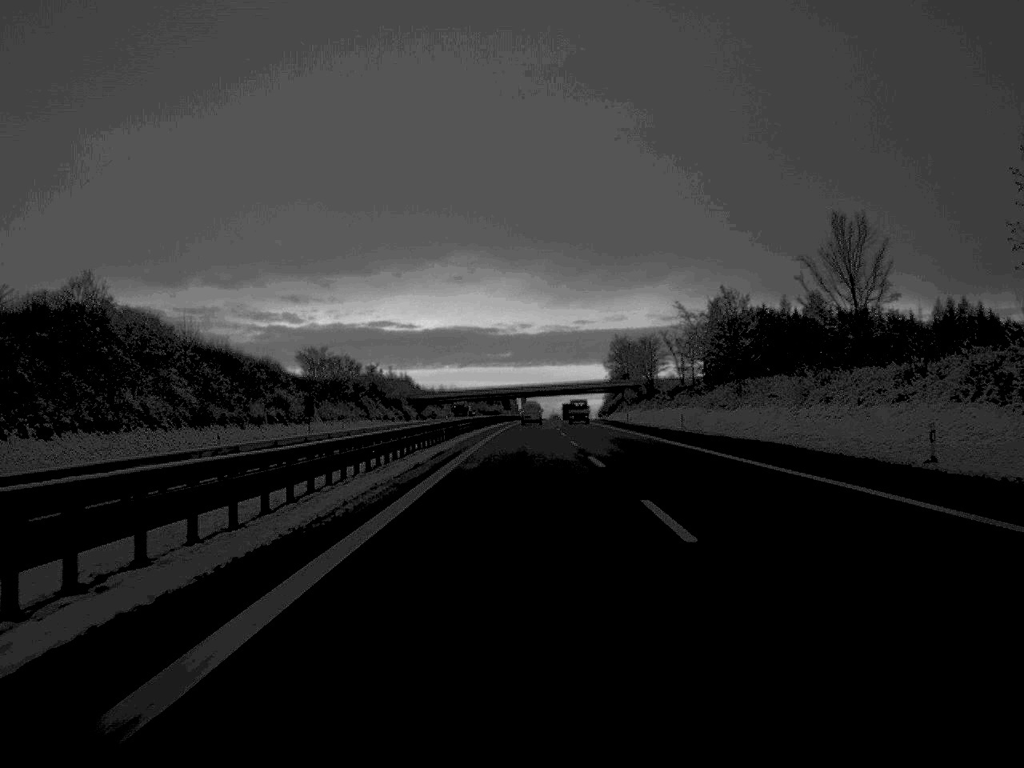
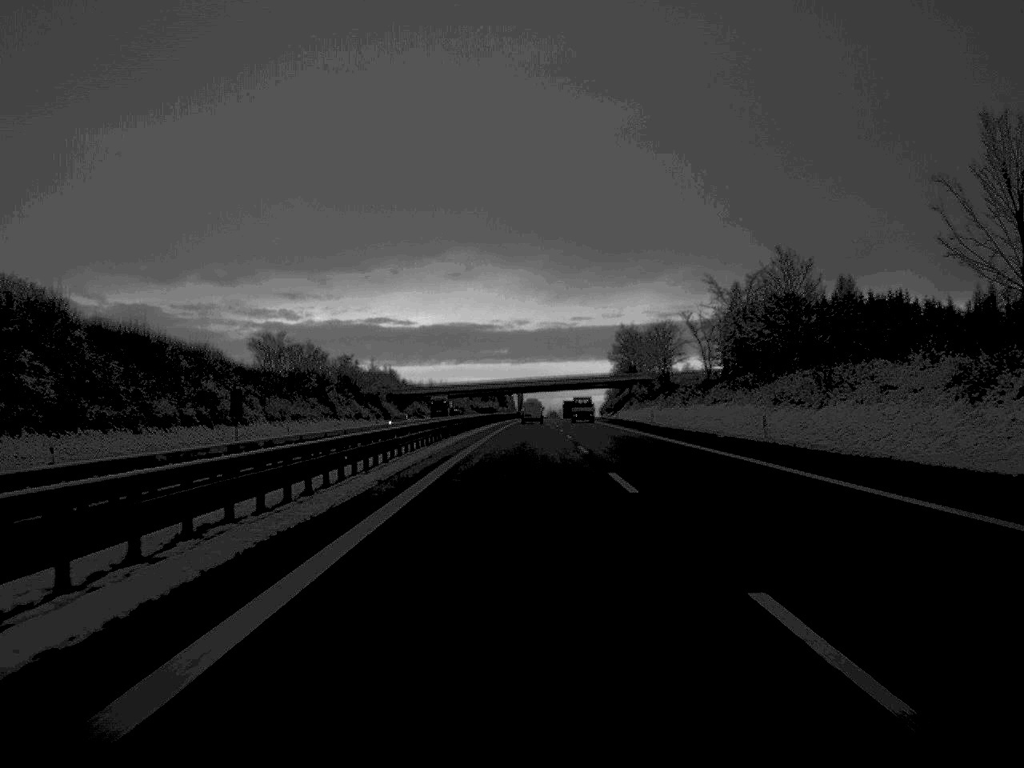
(0.0, +28.0) m; 0°
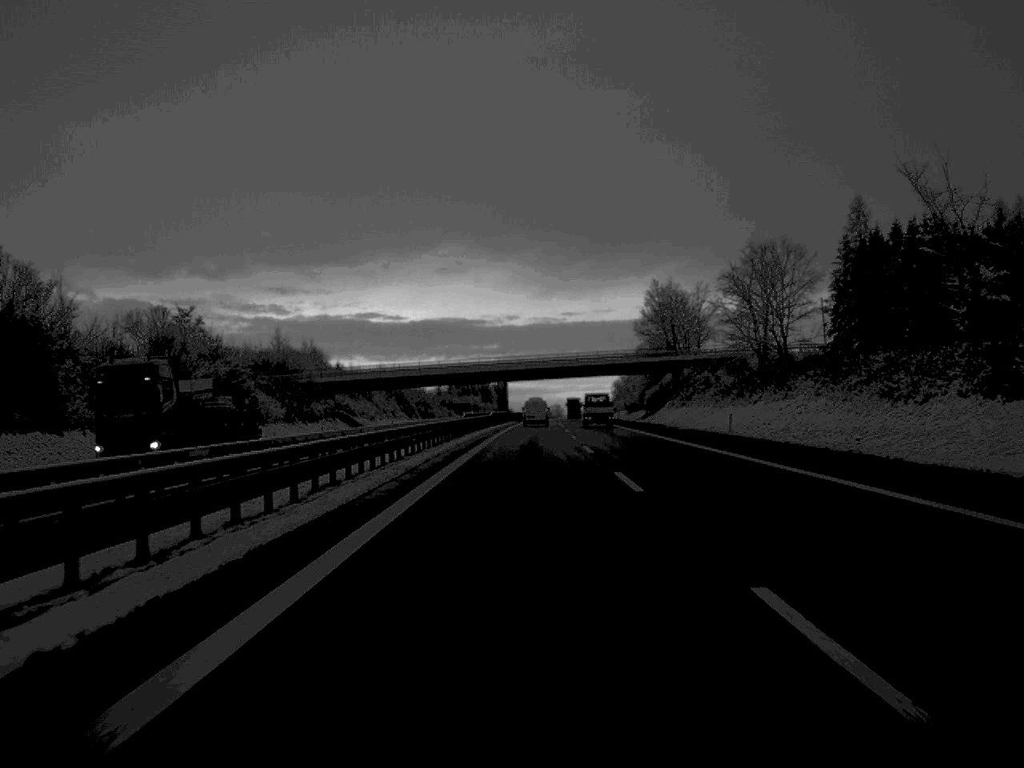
(+0.4, +89.3) m; 0°
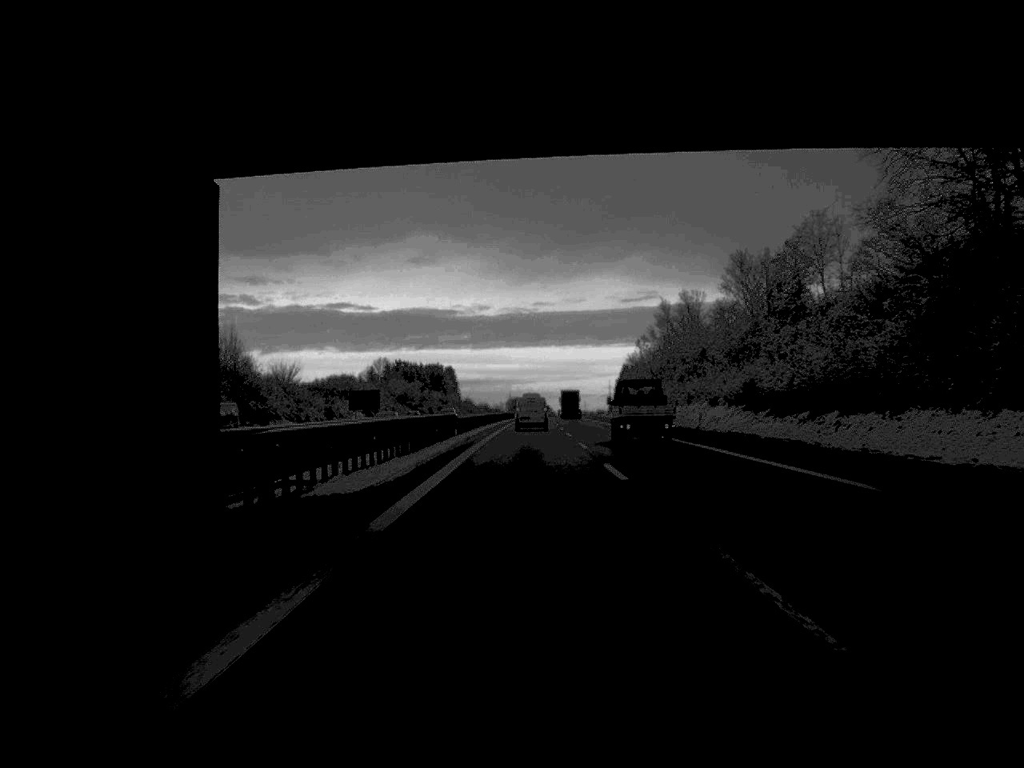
(+1.7, +140.4) m; +1°
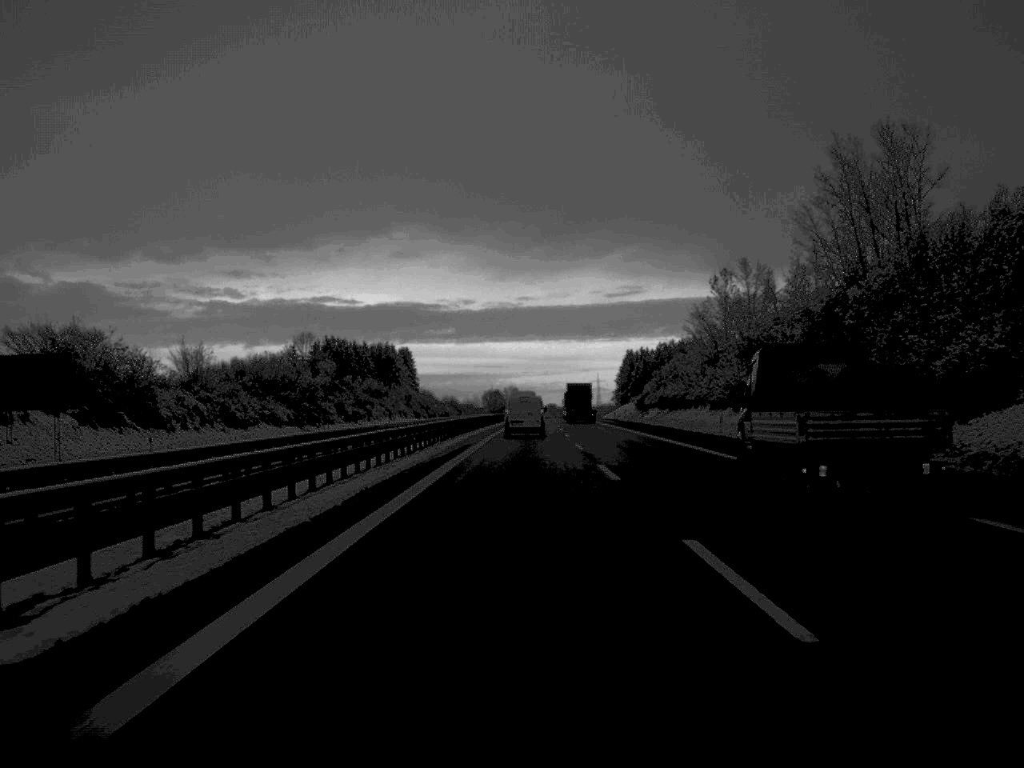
(+0.7, +107.0) m; +1°
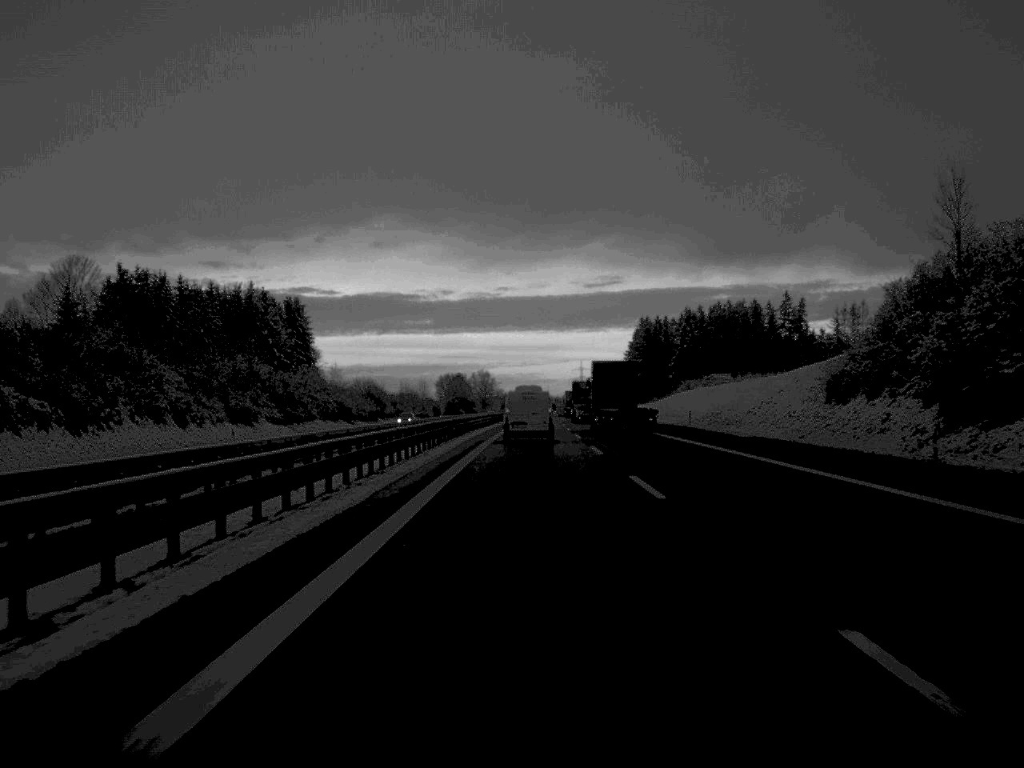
(+0.9, +131.3) m; +1°
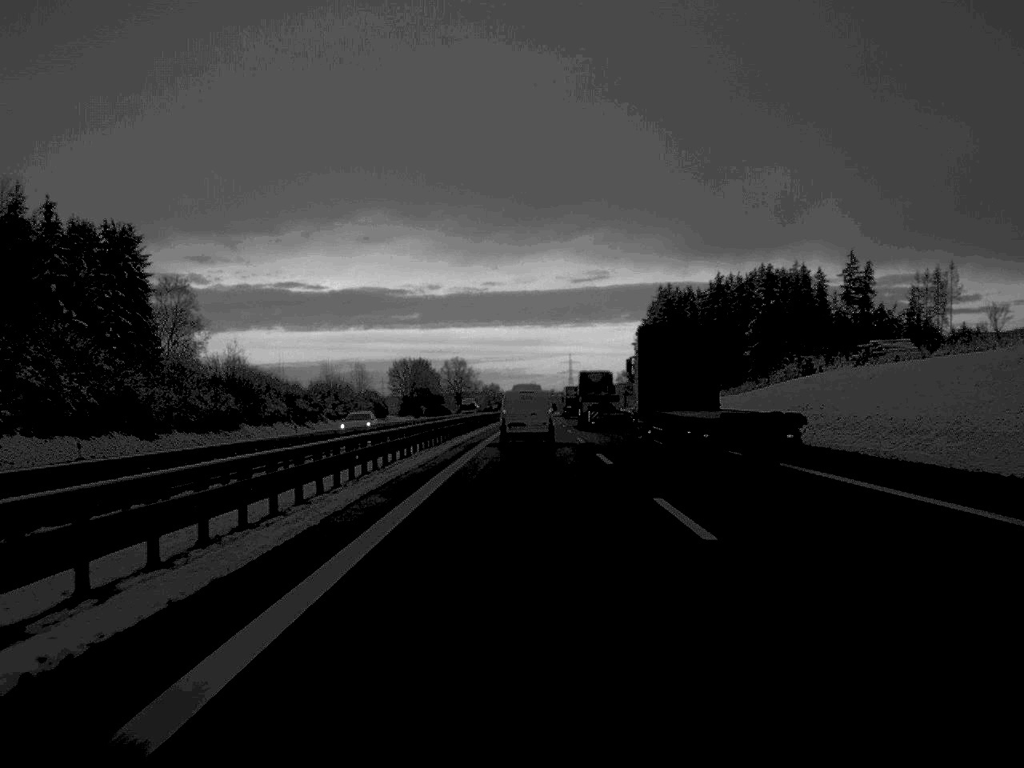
(+0.5, +77.9) m; +1°
